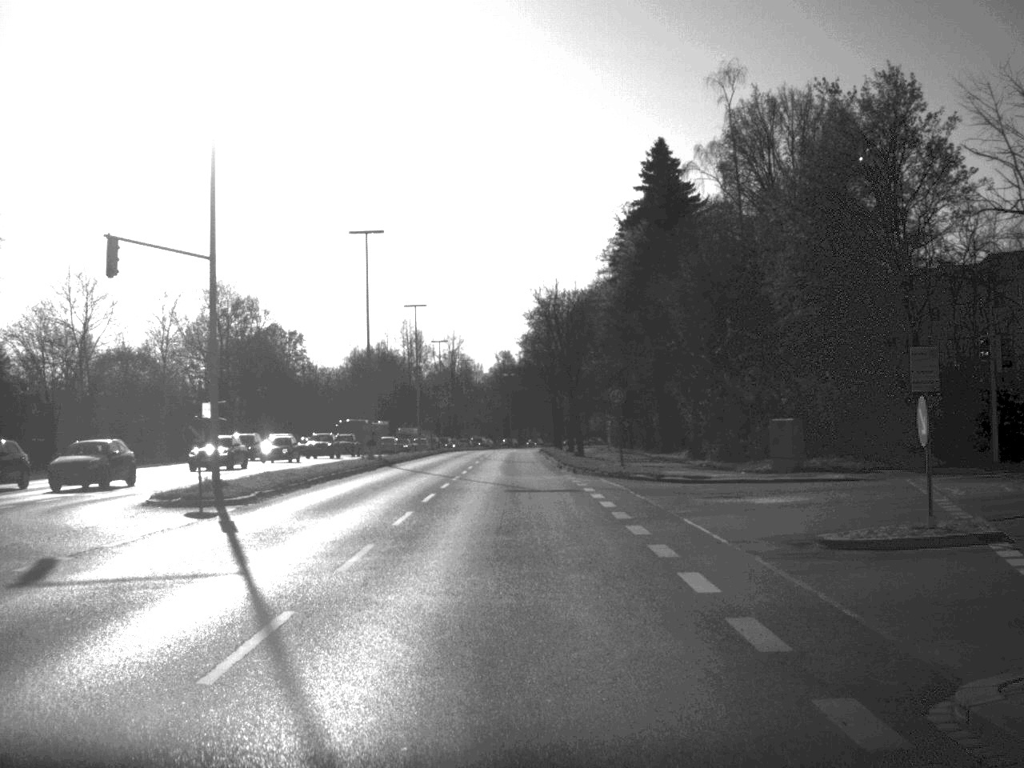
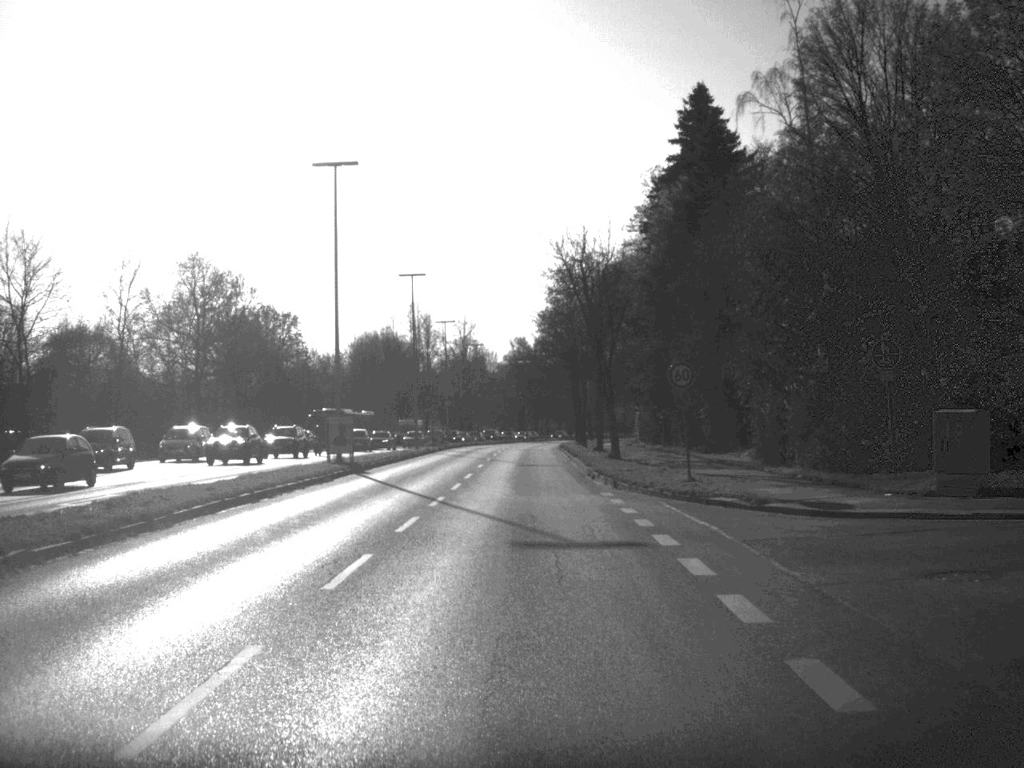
(-0.1, +13.8) m; -1°
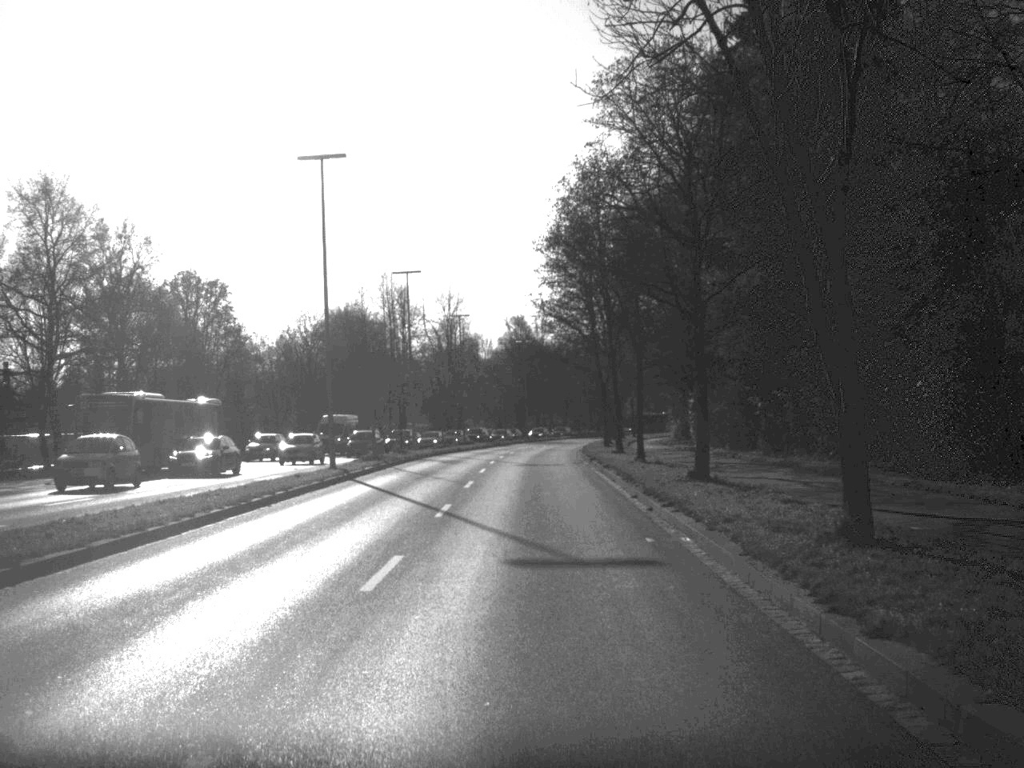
(-0.2, +32.7) m; 0°
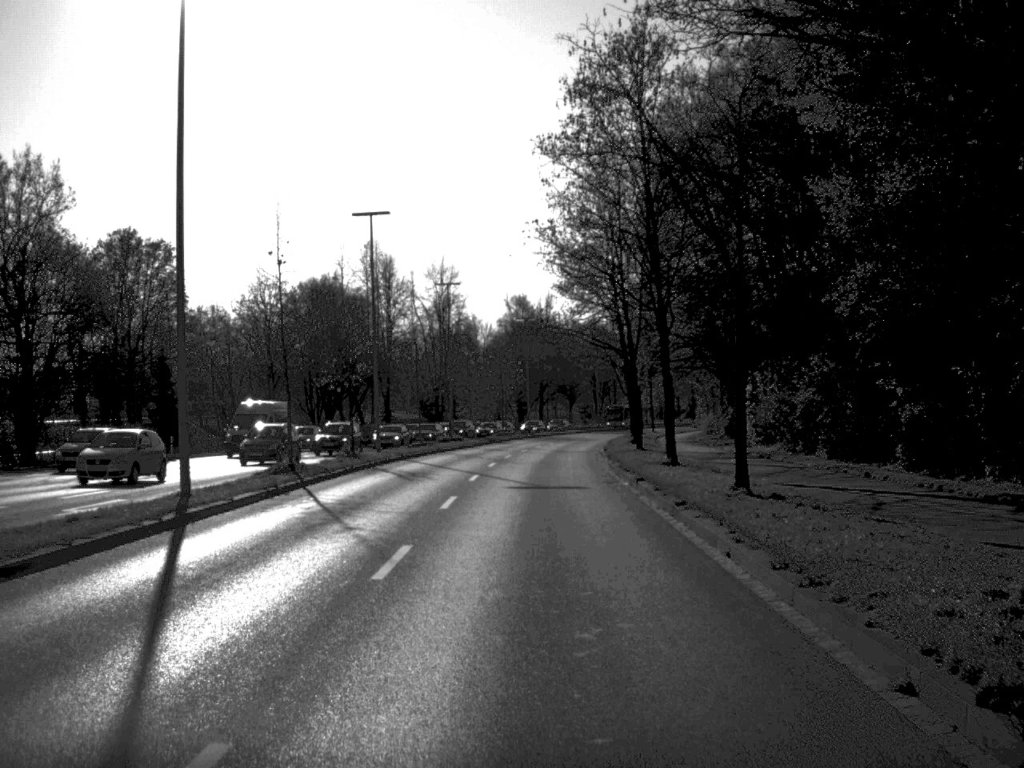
(0.0, +17.6) m; 0°
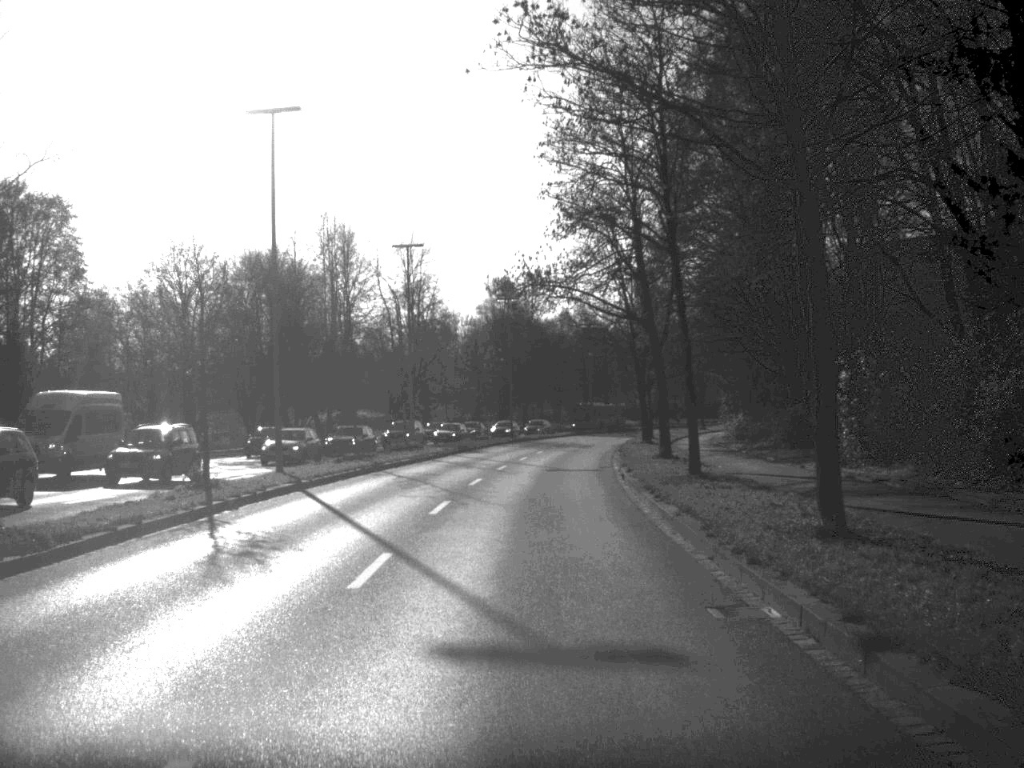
(+0.1, +18.2) m; +1°
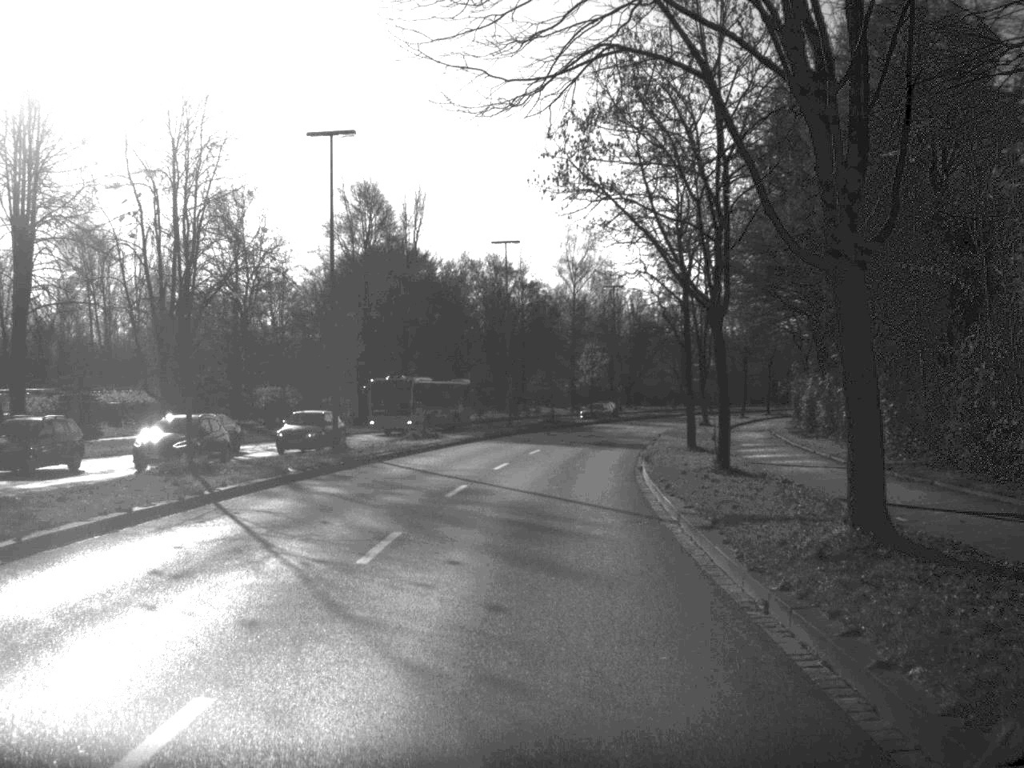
(+1.8, +52.1) m; +4°
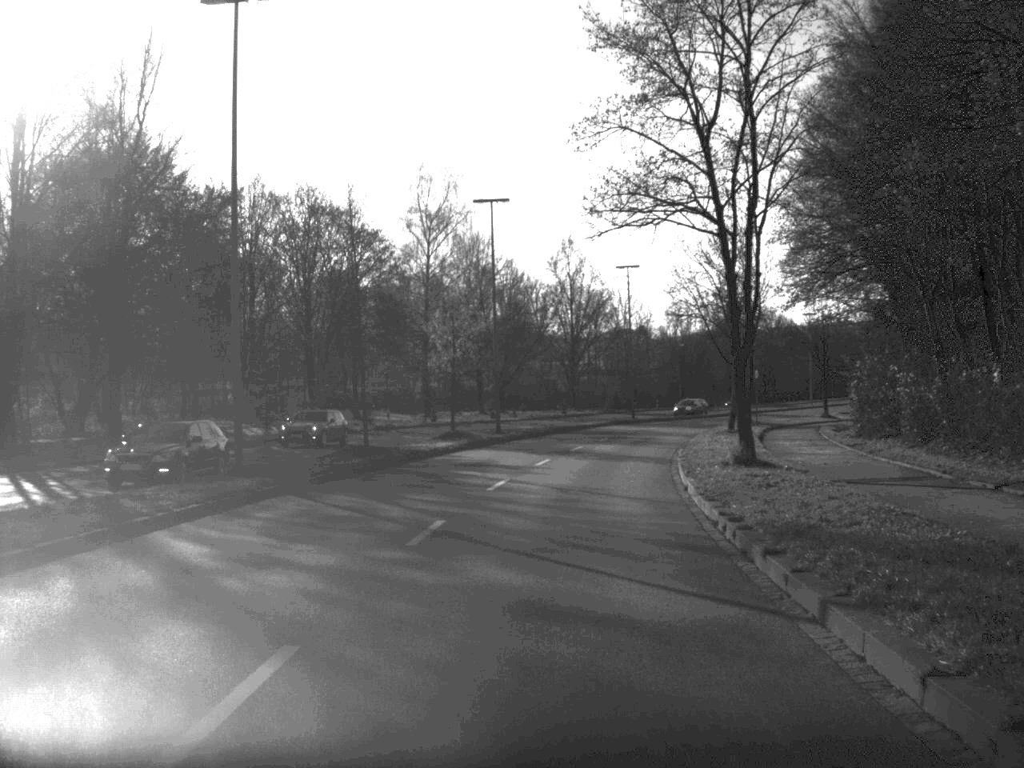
(+2.0, +42.5) m; +6°
